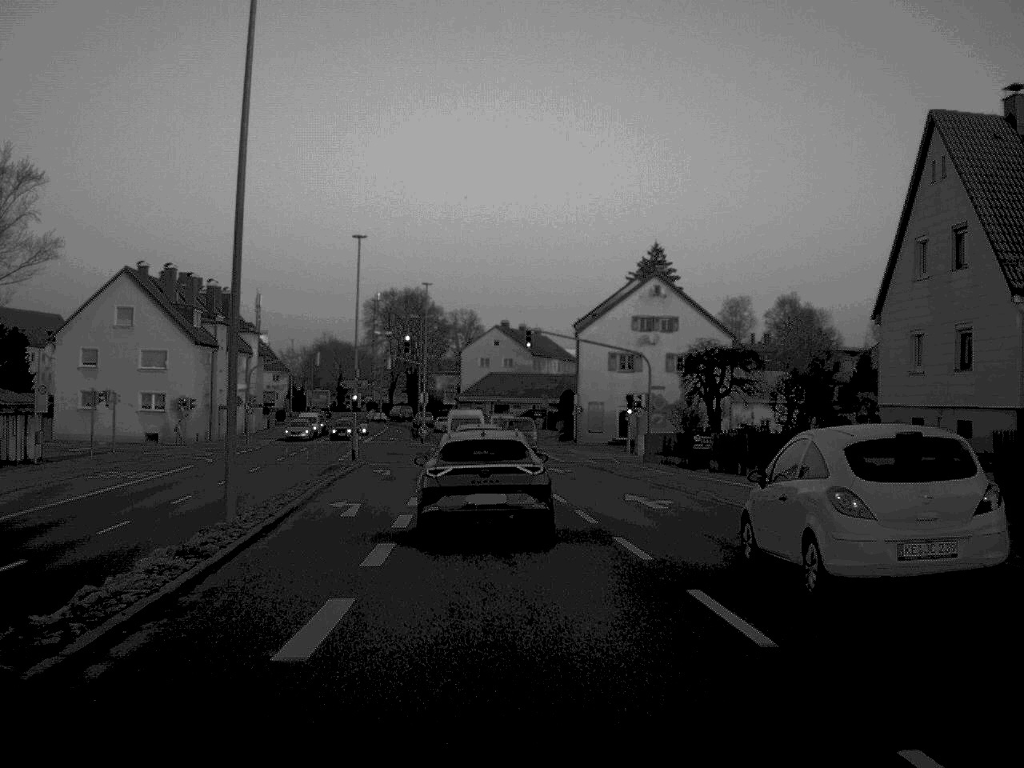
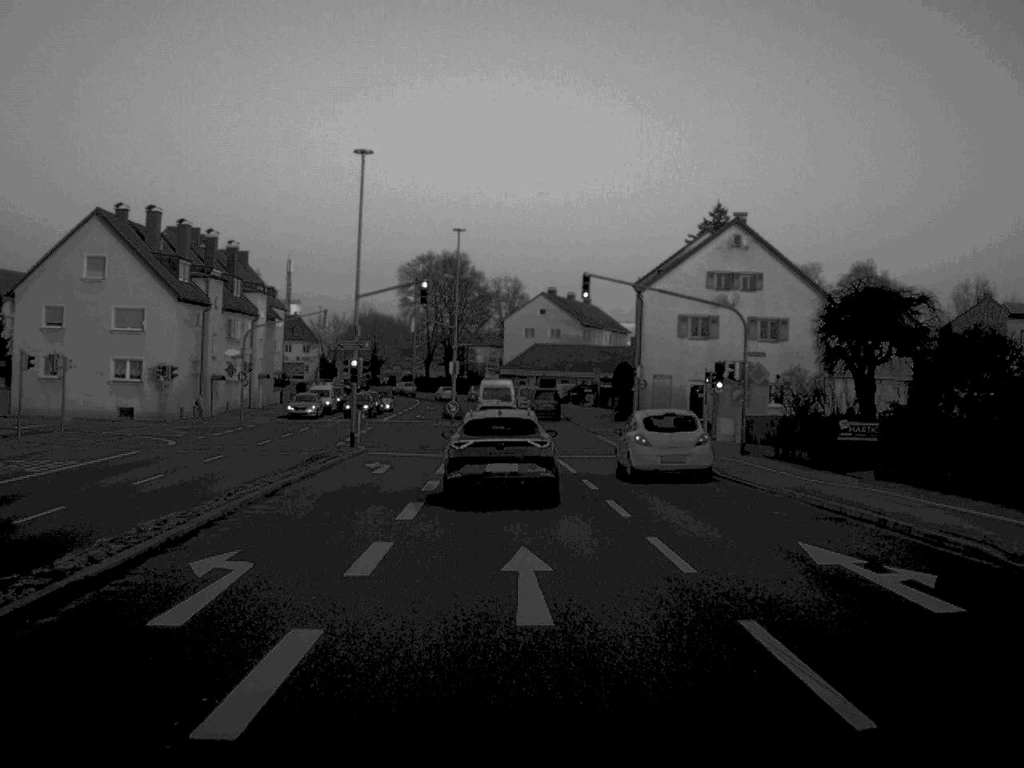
(-0.3, +14.4) m; -2°
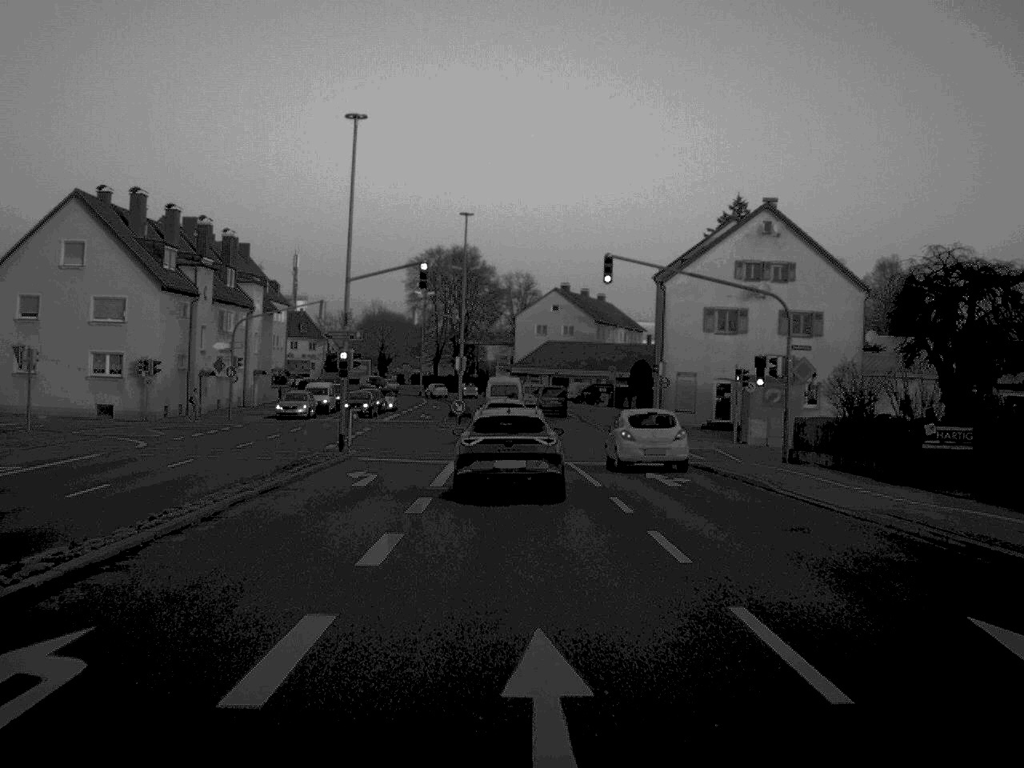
(0.0, +5.4) m; 0°
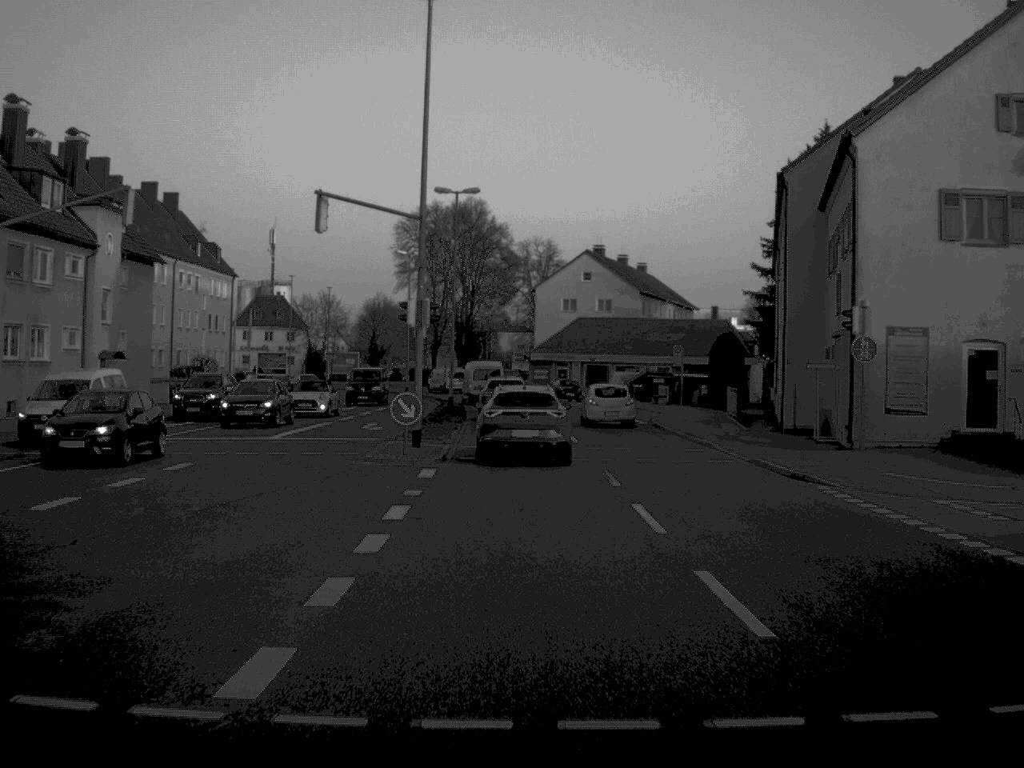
(-0.3, +34.3) m; -1°
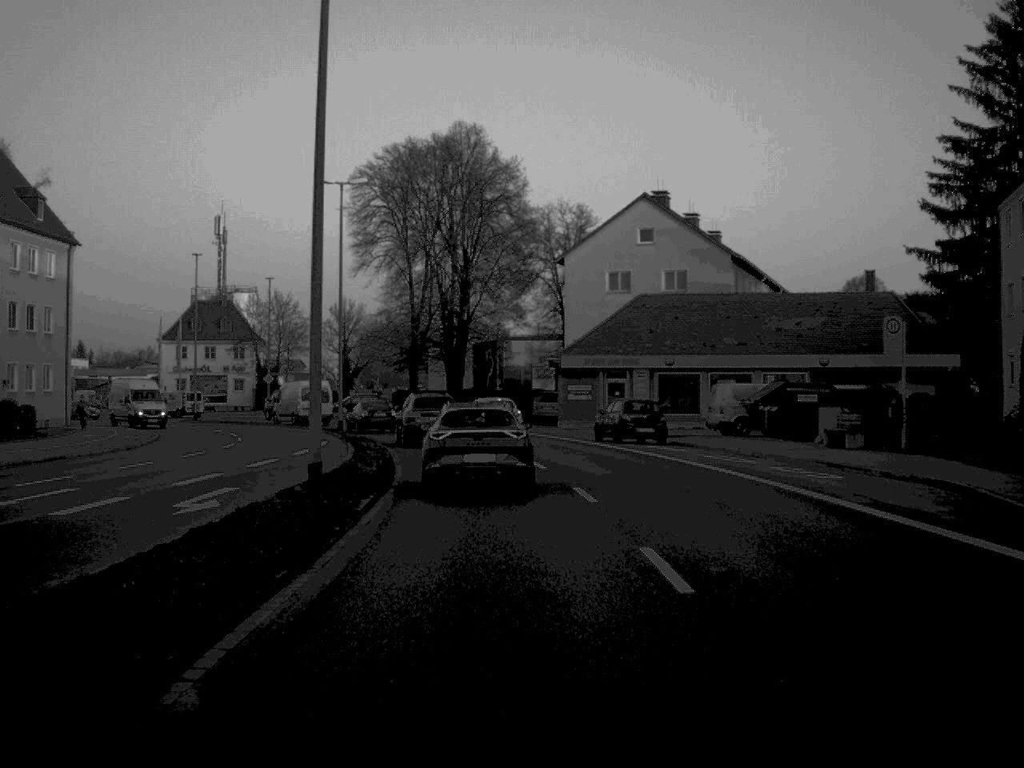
(-0.1, +41.5) m; -1°
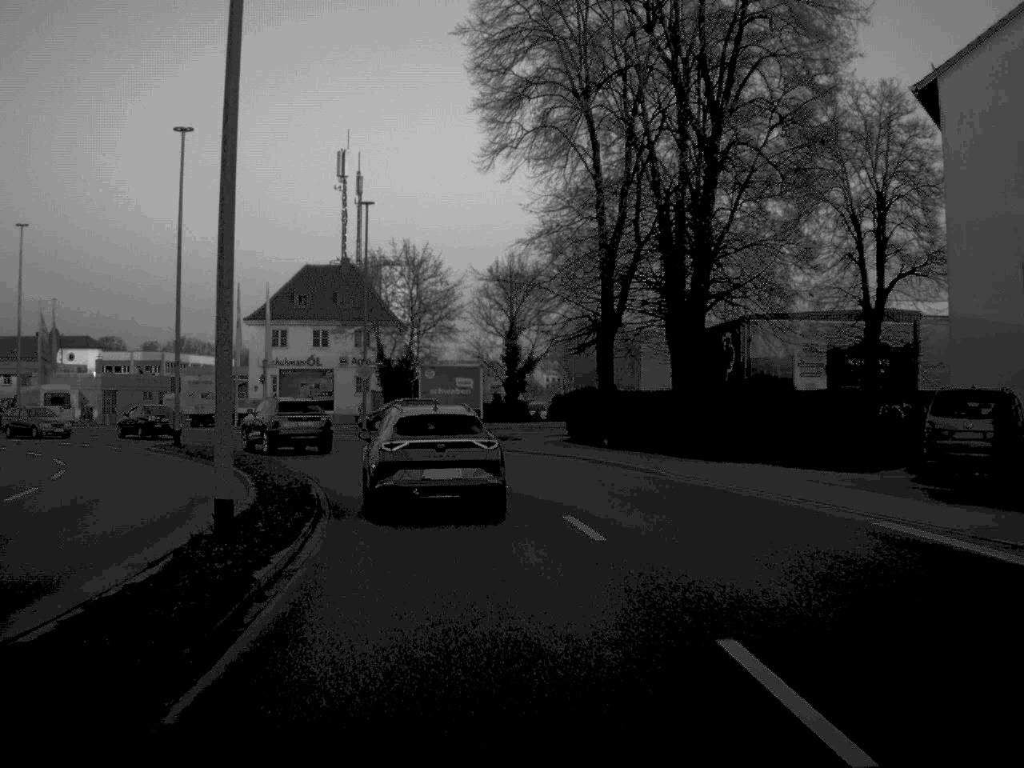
(-2.5, +40.3) m; -10°
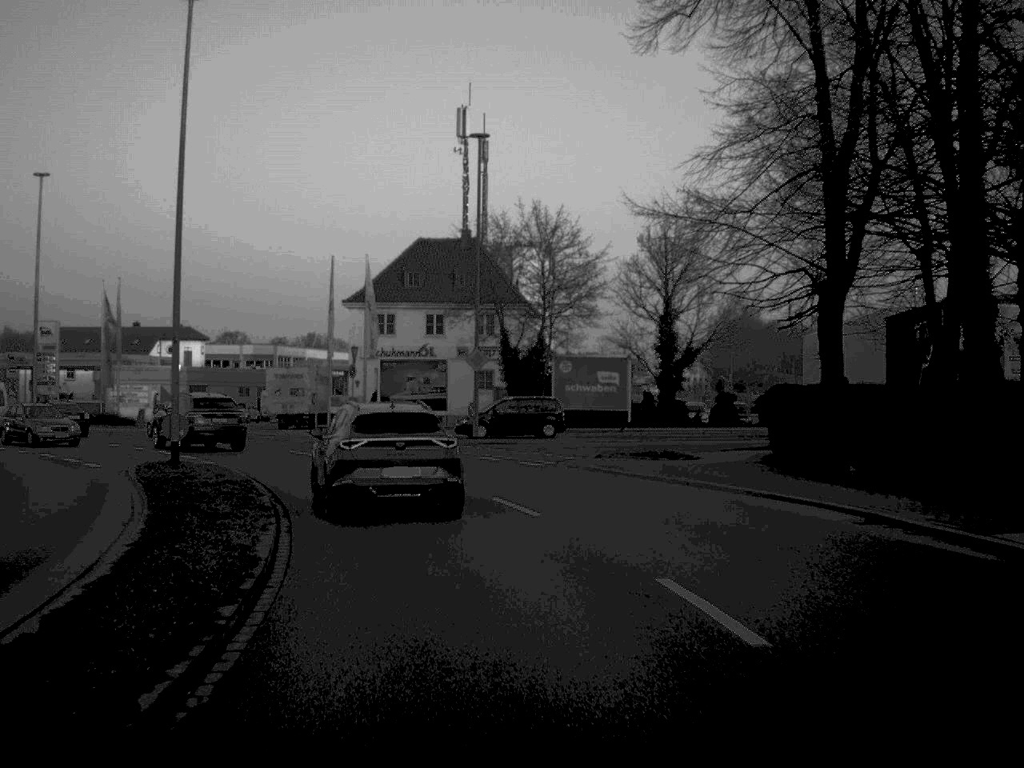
(-0.8, +14.7) m; -6°
